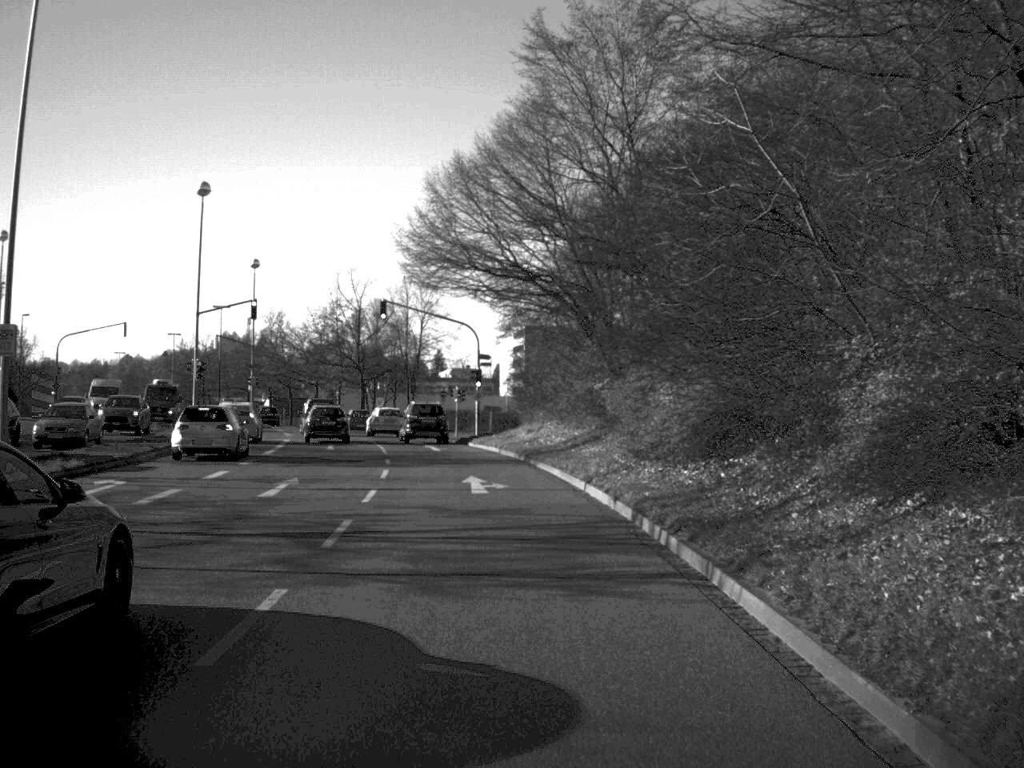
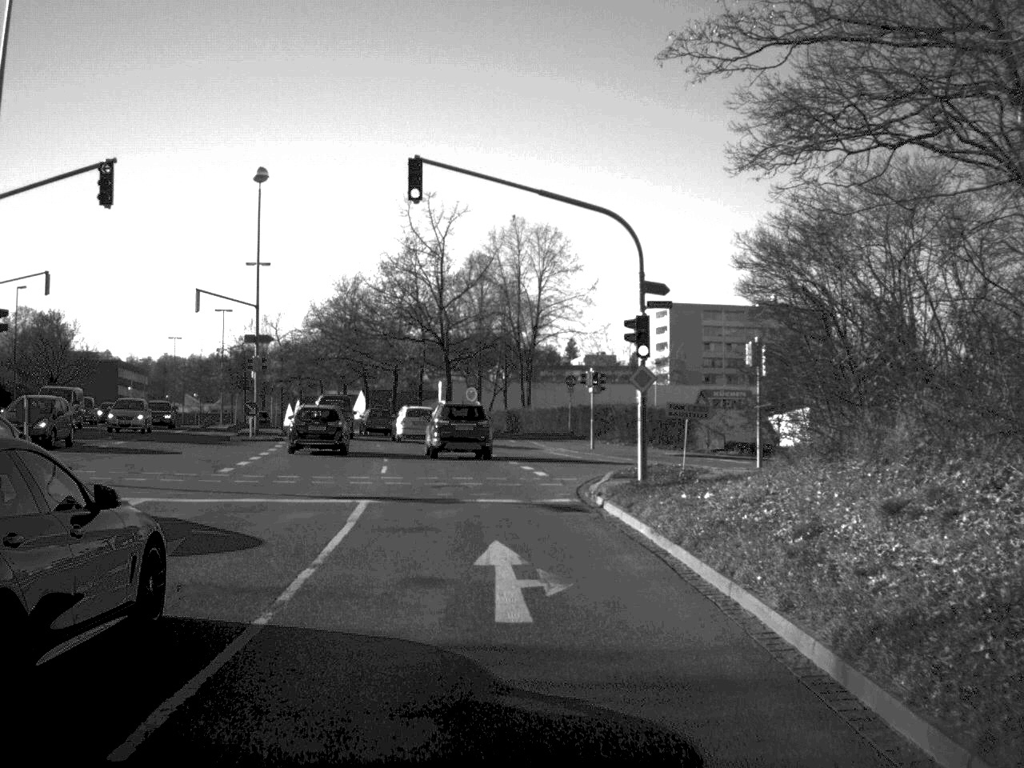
(-1.7, +32.7) m; -6°
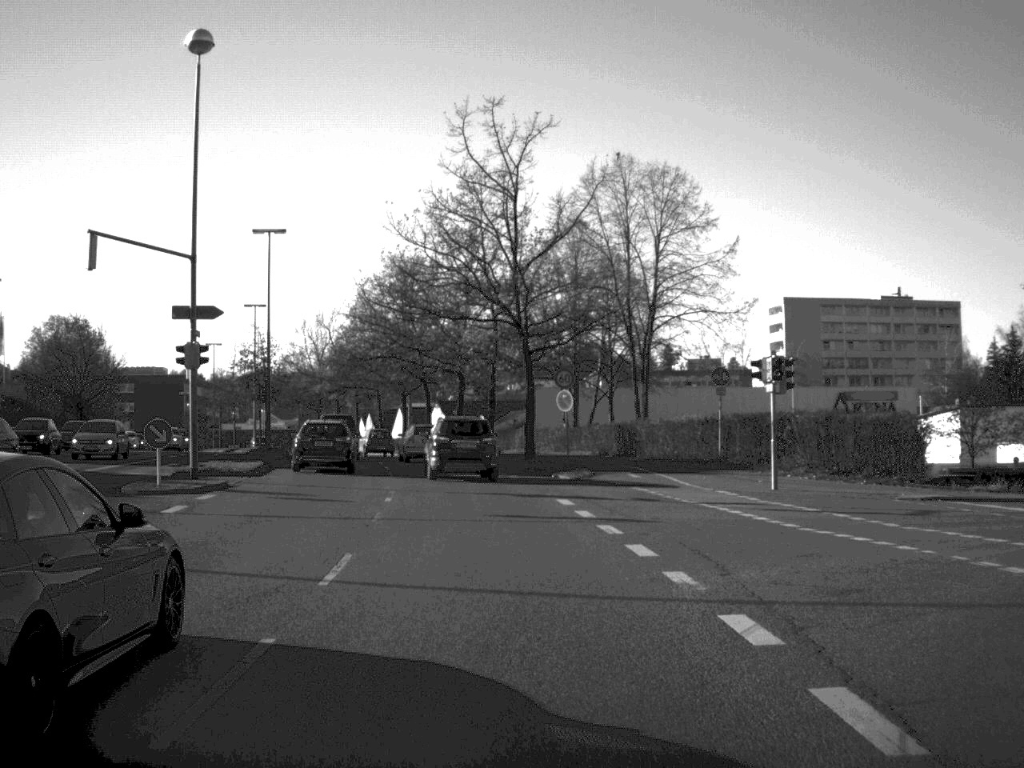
(-0.8, +21.9) m; -4°
